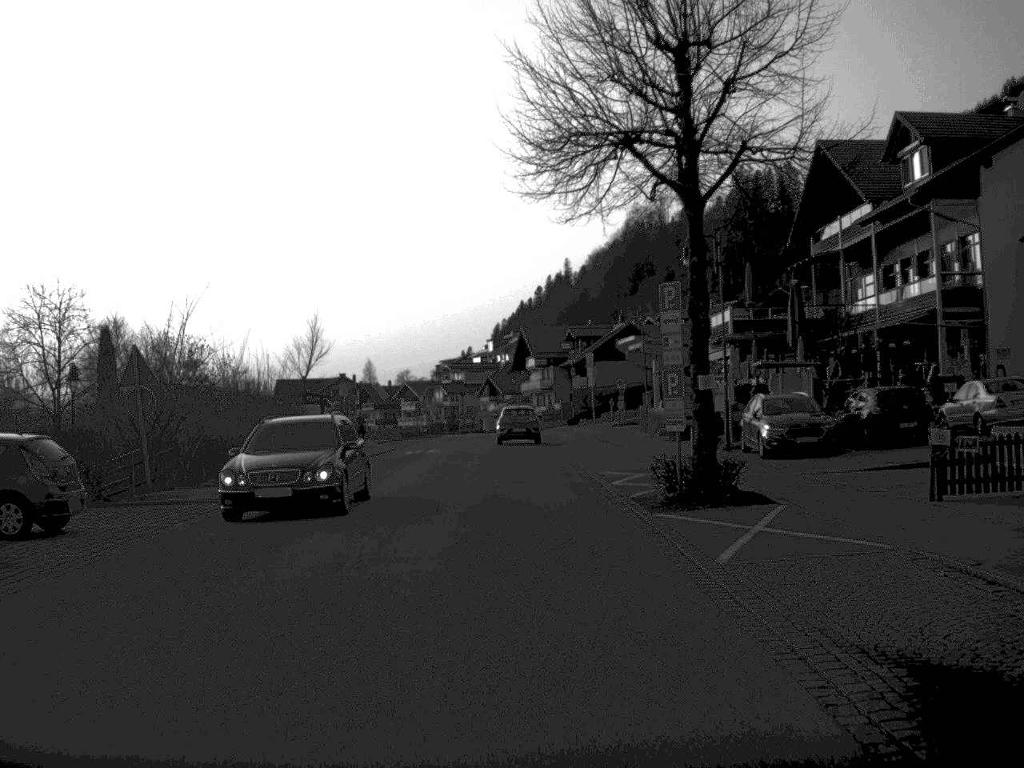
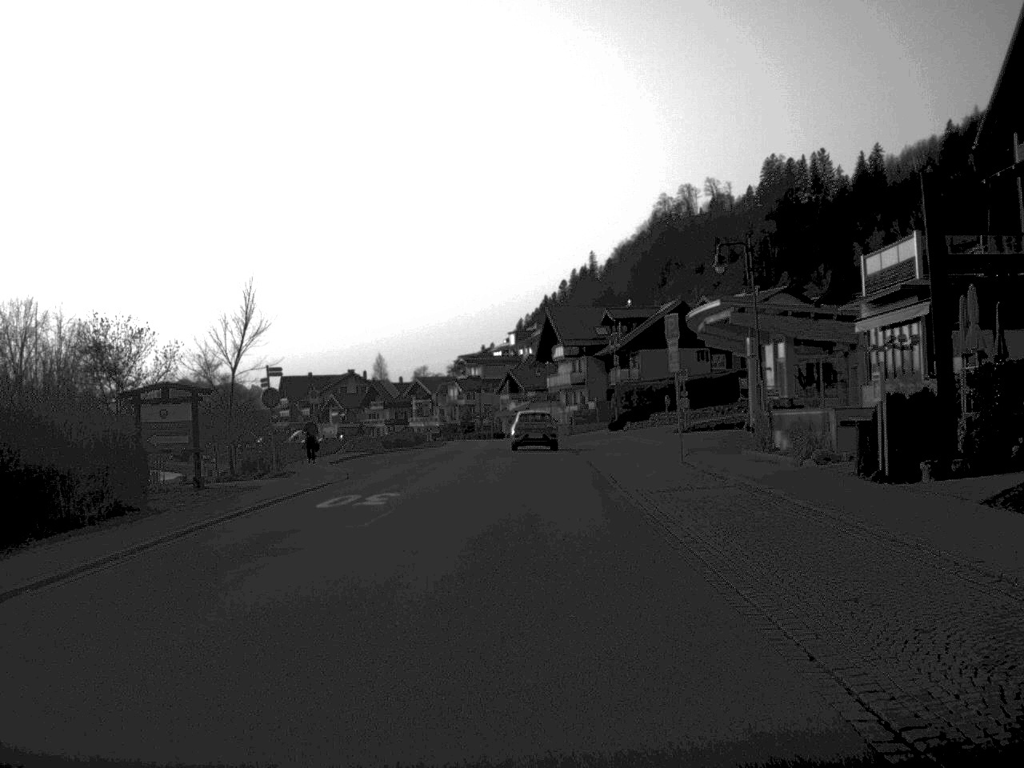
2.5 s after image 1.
(-0.3, +23.4) m; -1°
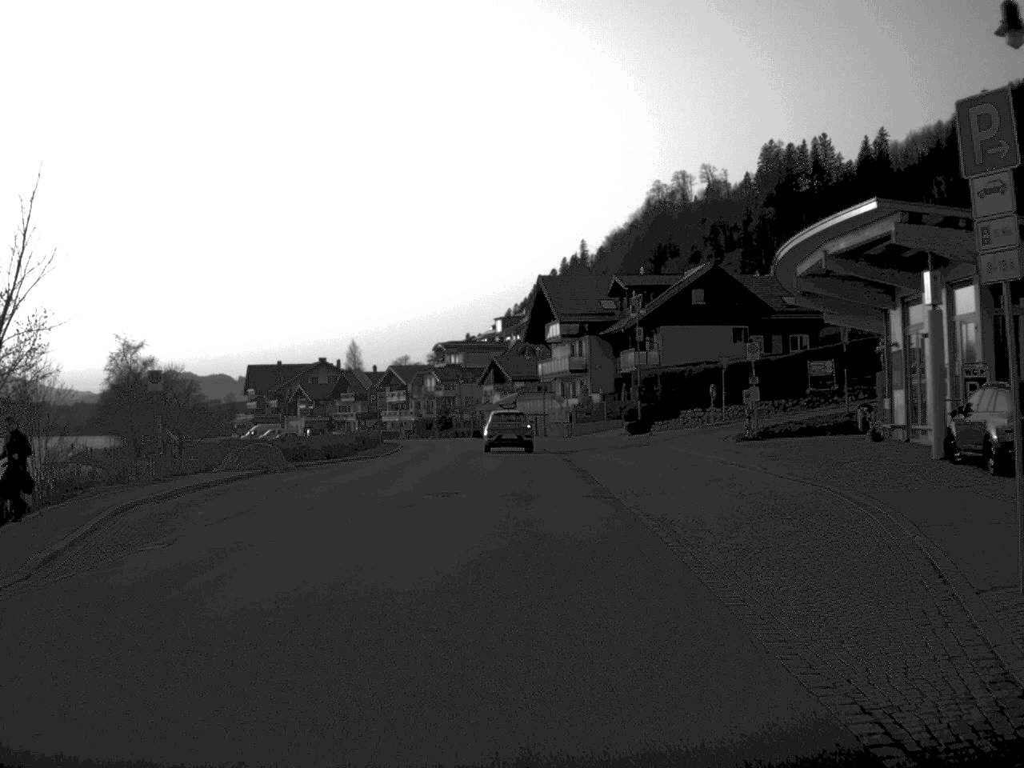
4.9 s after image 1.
(+0.1, +22.4) m; +1°
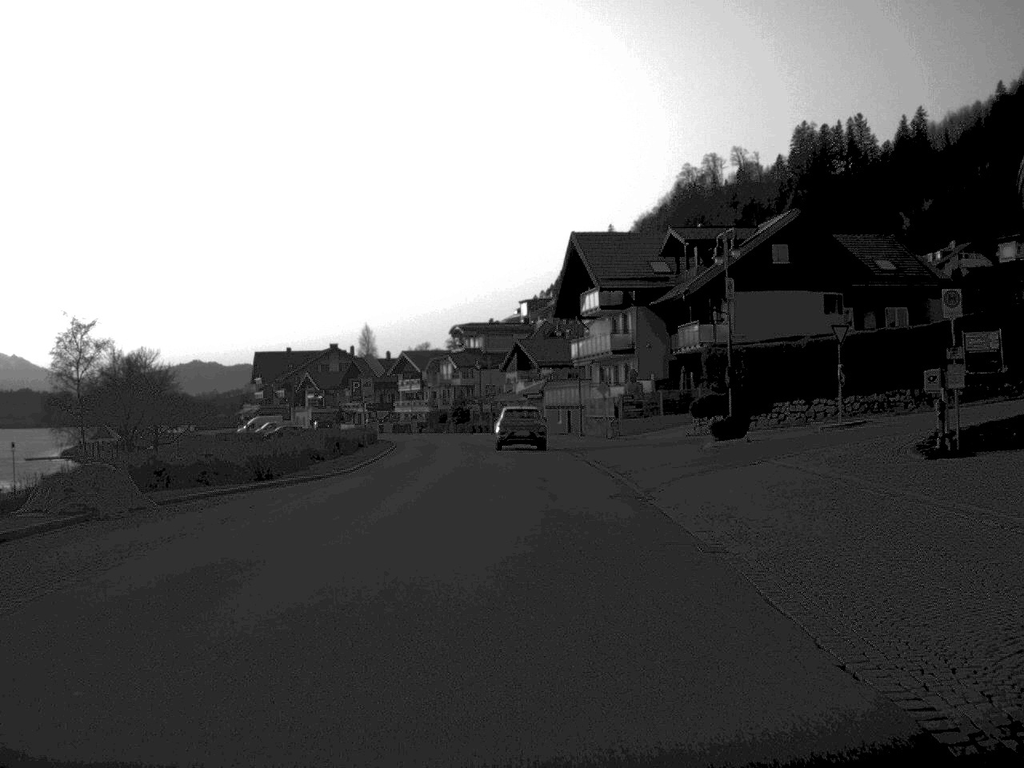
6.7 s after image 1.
(-0.2, +17.6) m; -1°
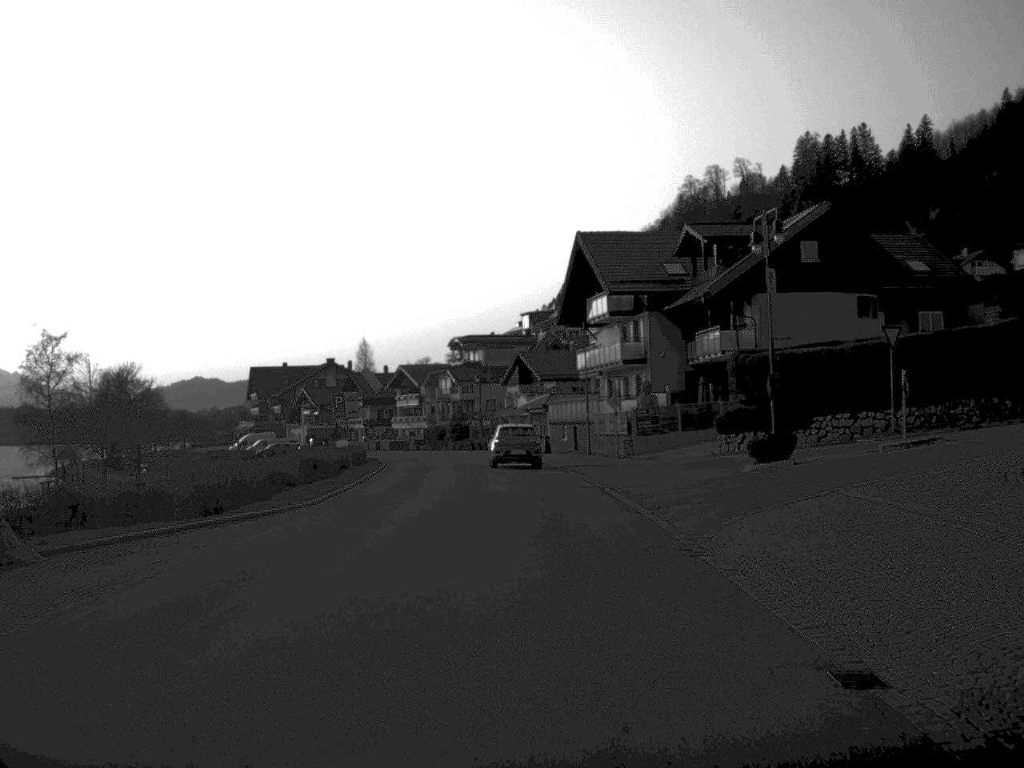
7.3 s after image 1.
(0.0, +5.8) m; 0°
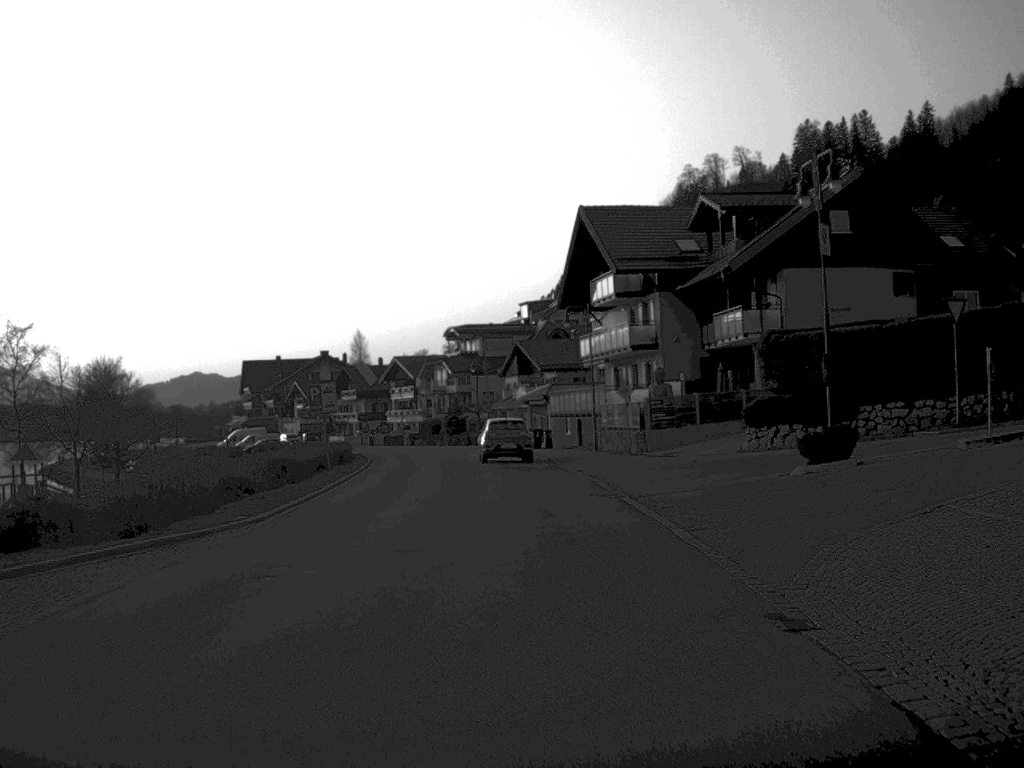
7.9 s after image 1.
(0.0, +5.6) m; 0°
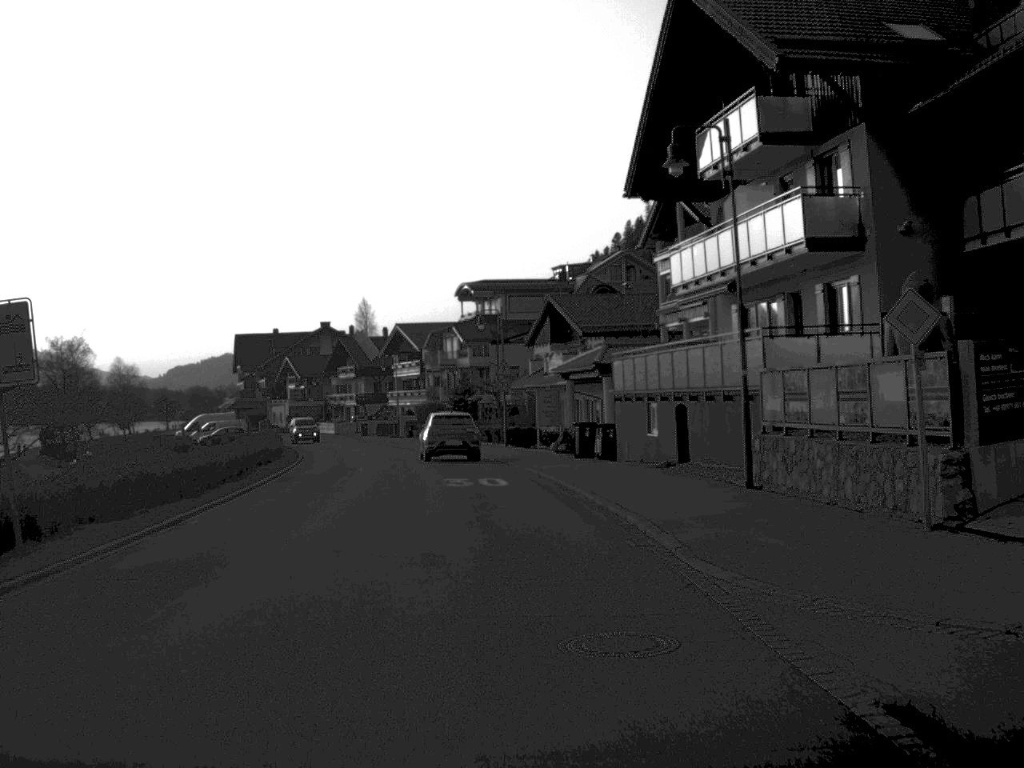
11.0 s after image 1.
(-0.2, +30.0) m; -1°
